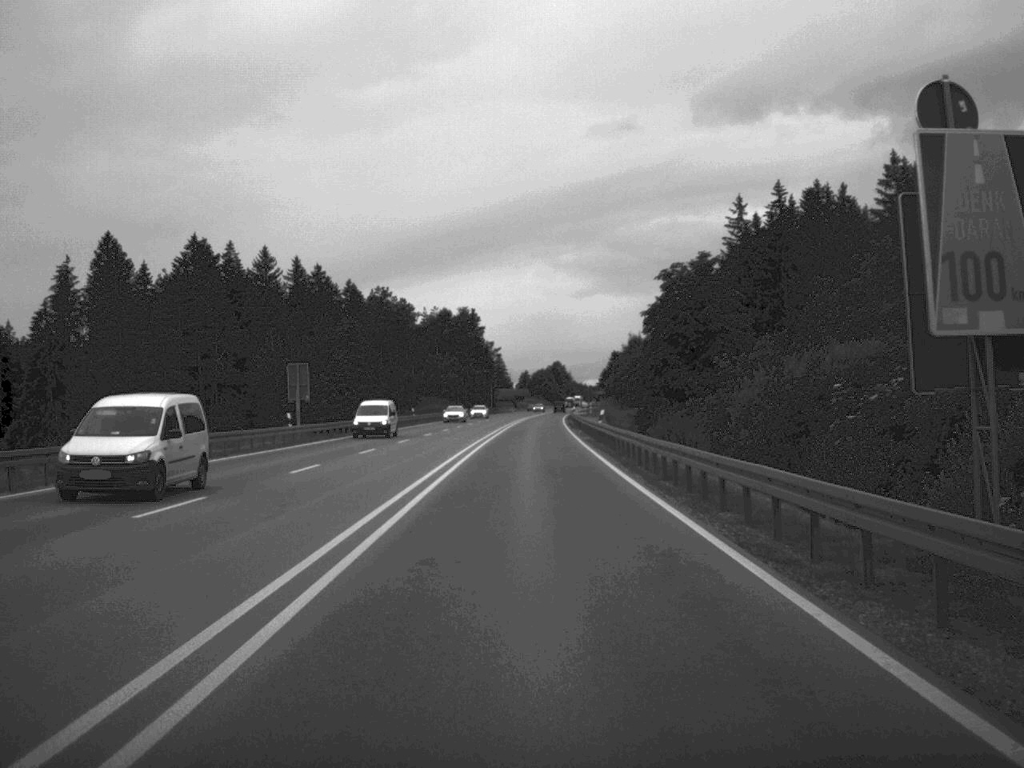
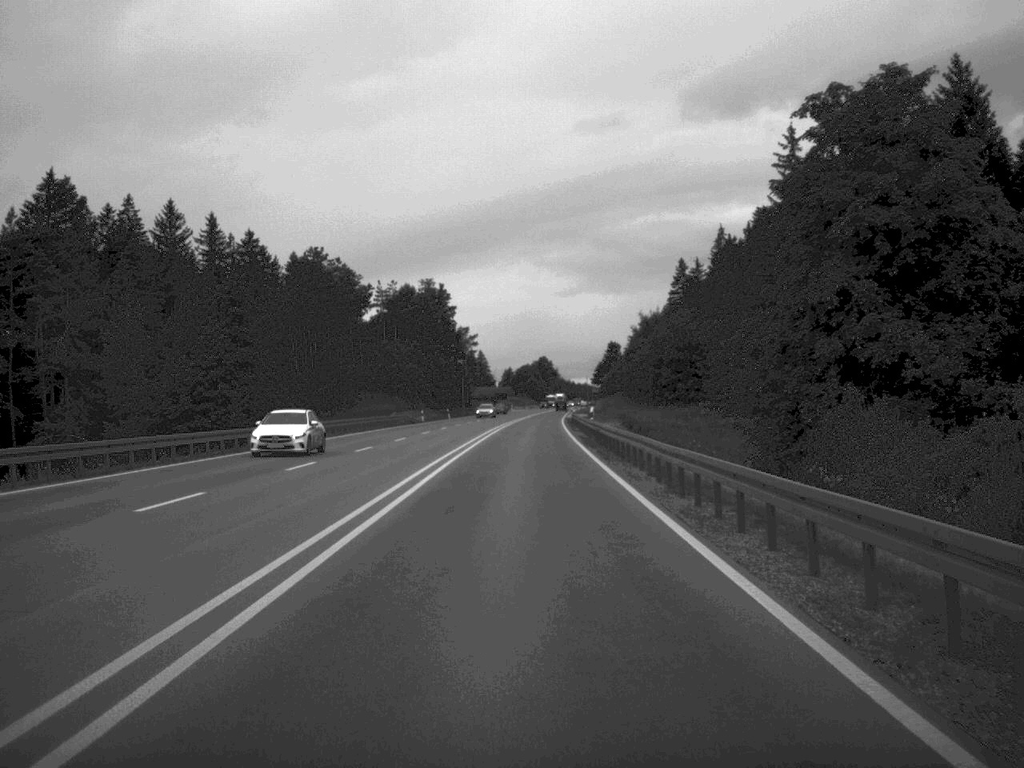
(+0.2, +46.5) m; +1°
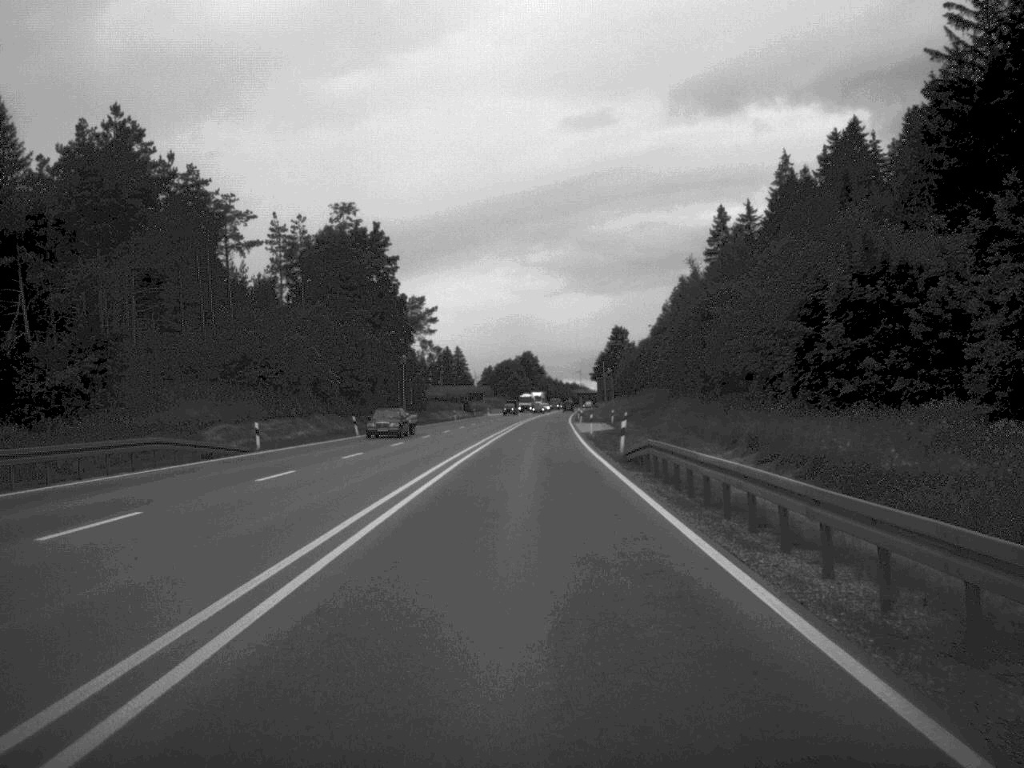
(+0.2, +63.5) m; +1°
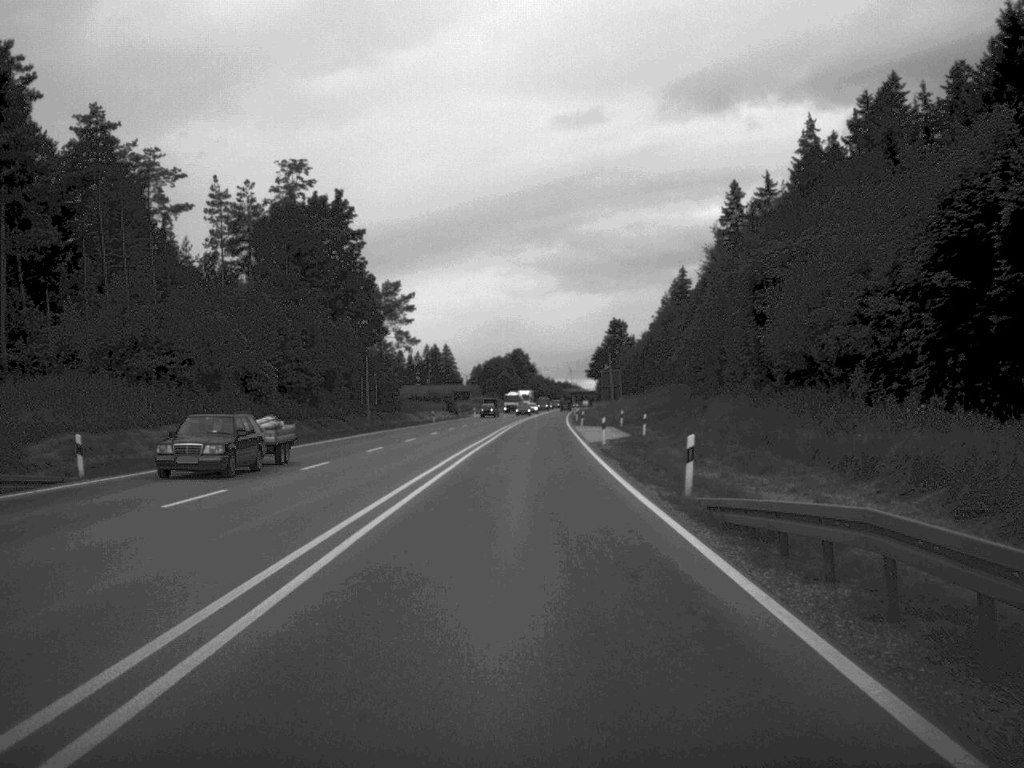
(+0.1, +18.2) m; 0°
